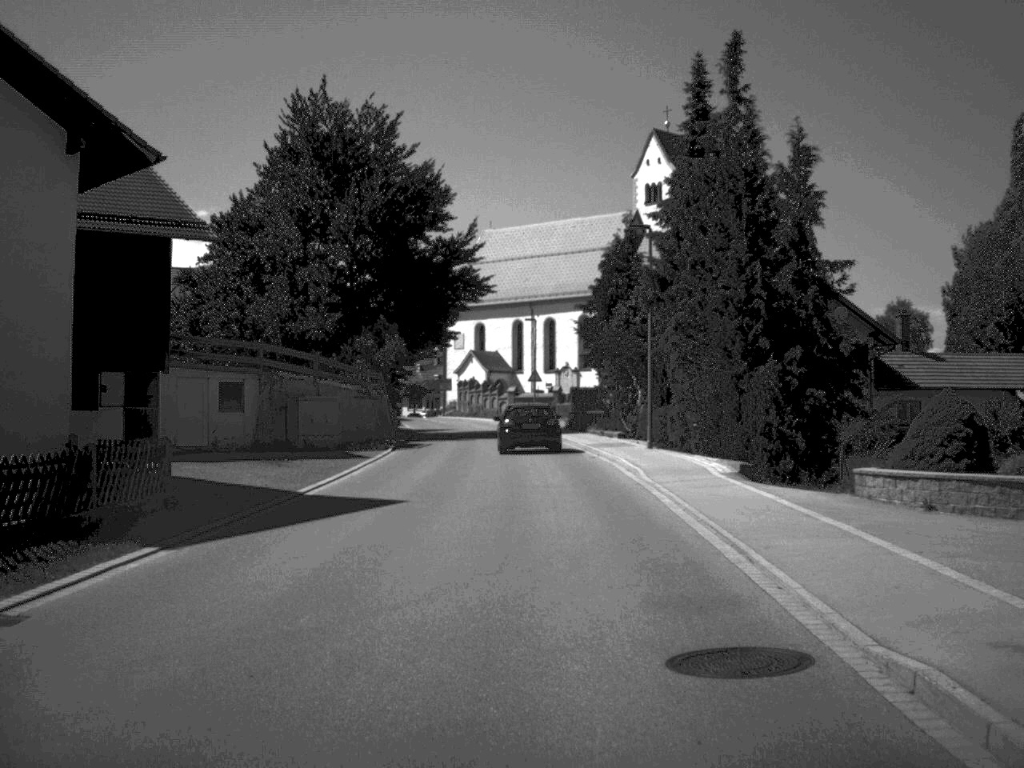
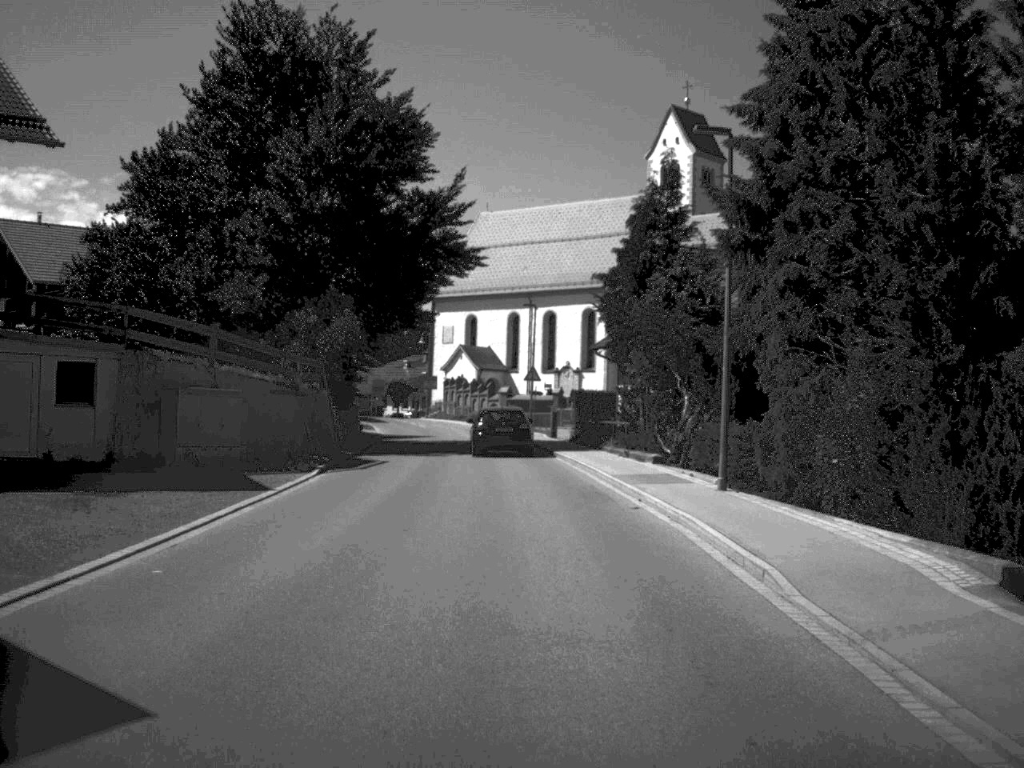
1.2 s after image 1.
(0.0, +13.6) m; 0°
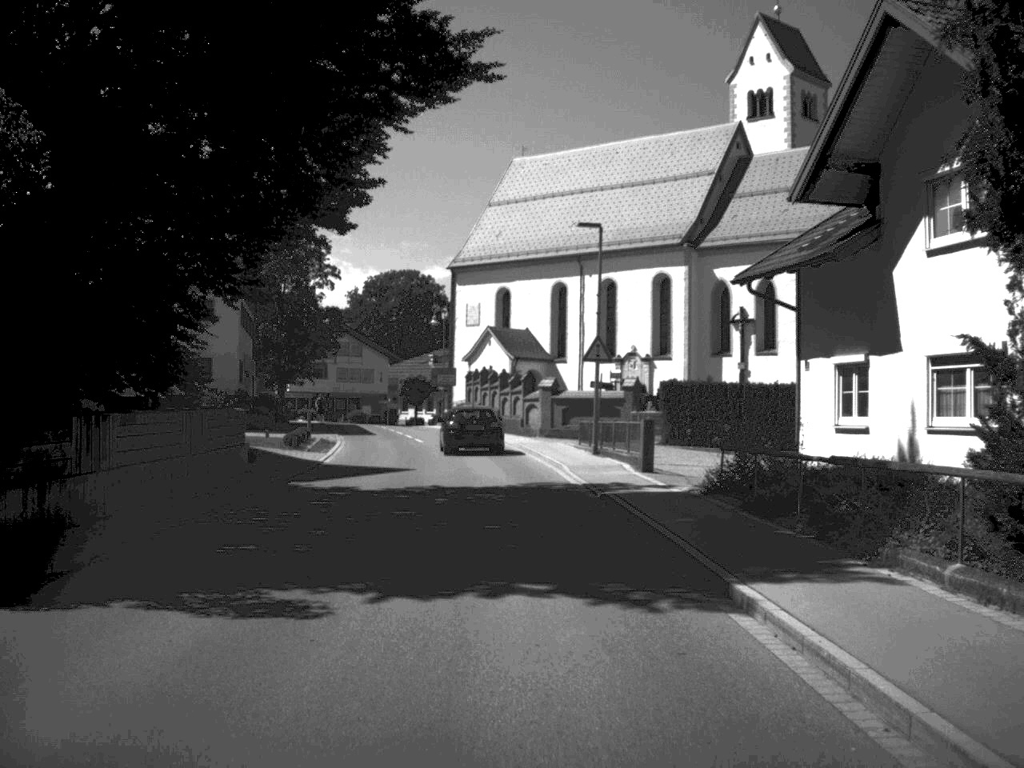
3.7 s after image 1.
(-0.4, +28.0) m; -2°
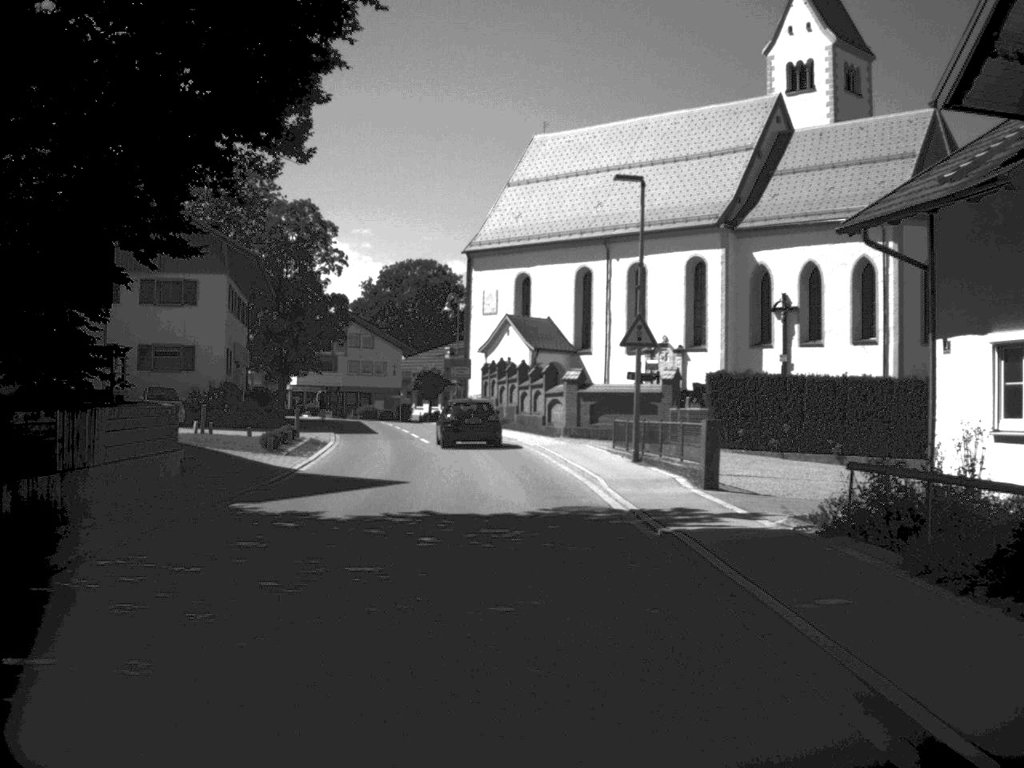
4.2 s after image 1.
(-0.1, +6.6) m; -1°
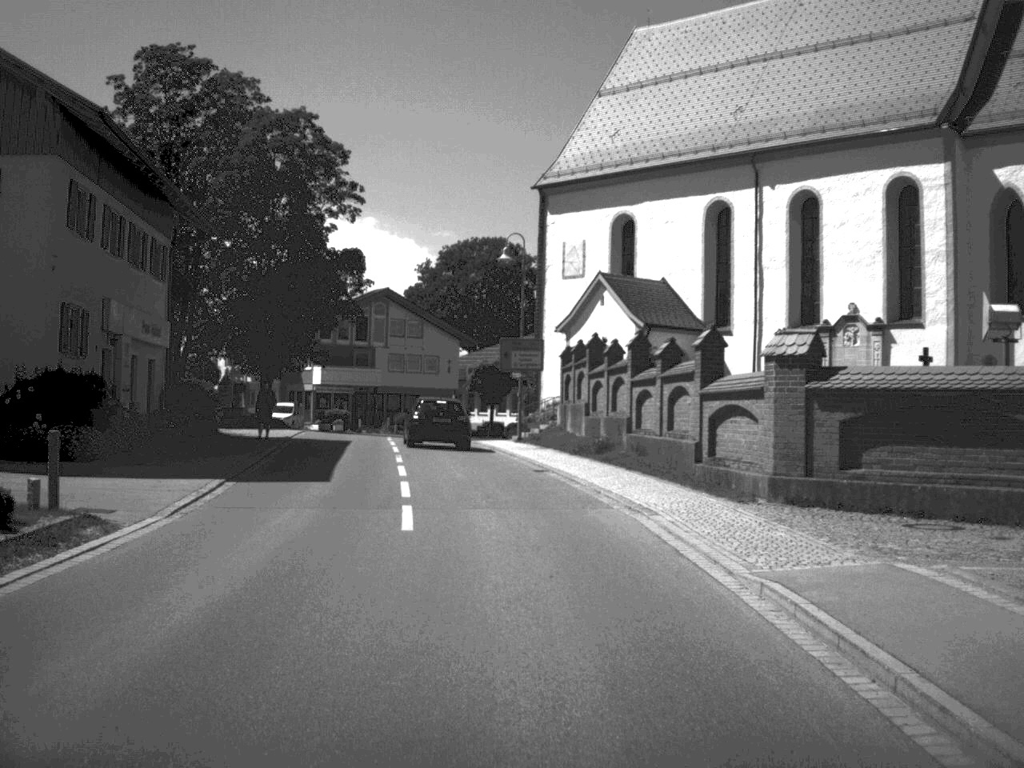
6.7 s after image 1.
(-0.8, +27.0) m; -4°
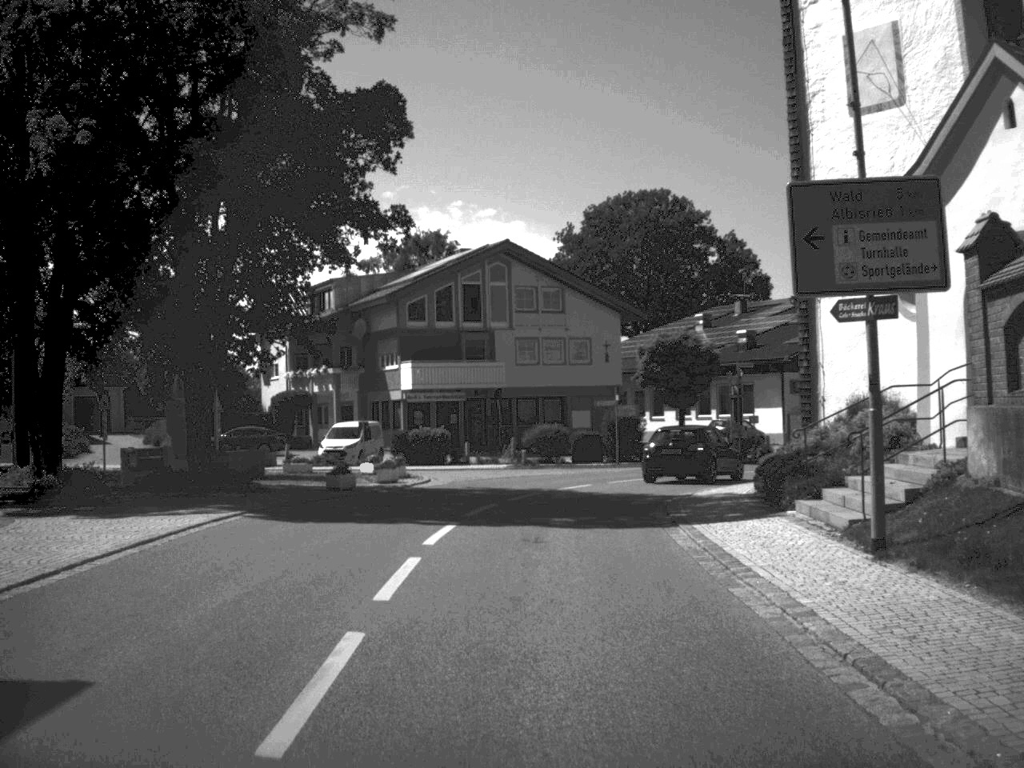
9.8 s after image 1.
(-1.9, +31.4) m; -7°
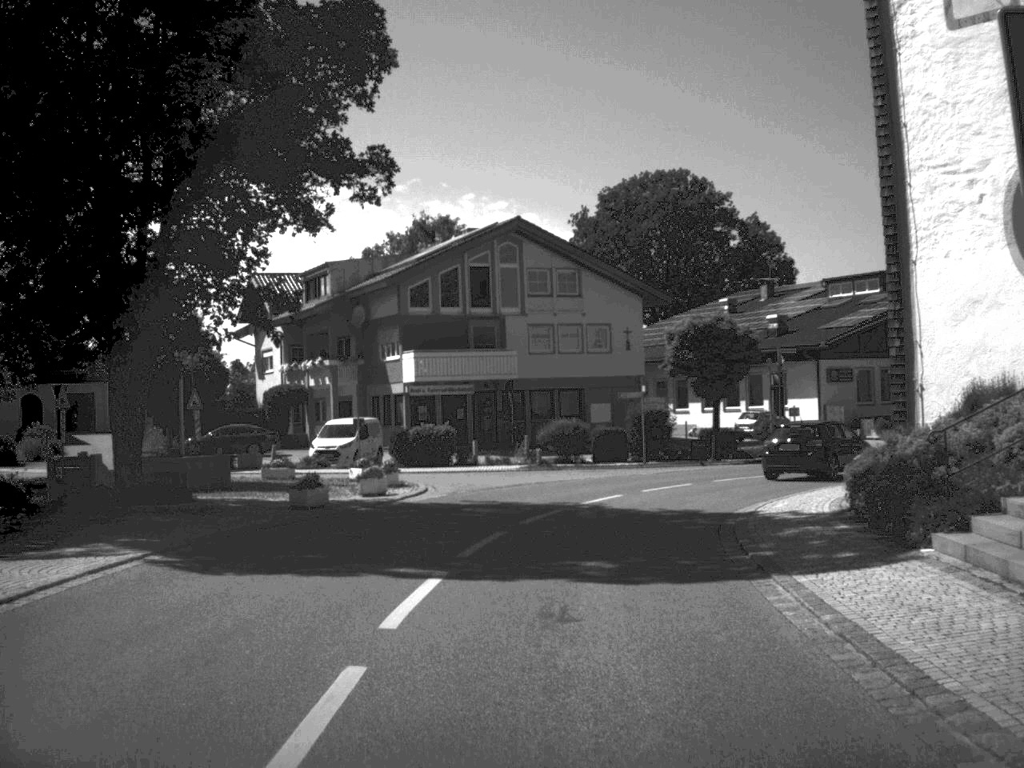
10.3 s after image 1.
(0.0, +5.4) m; -1°
